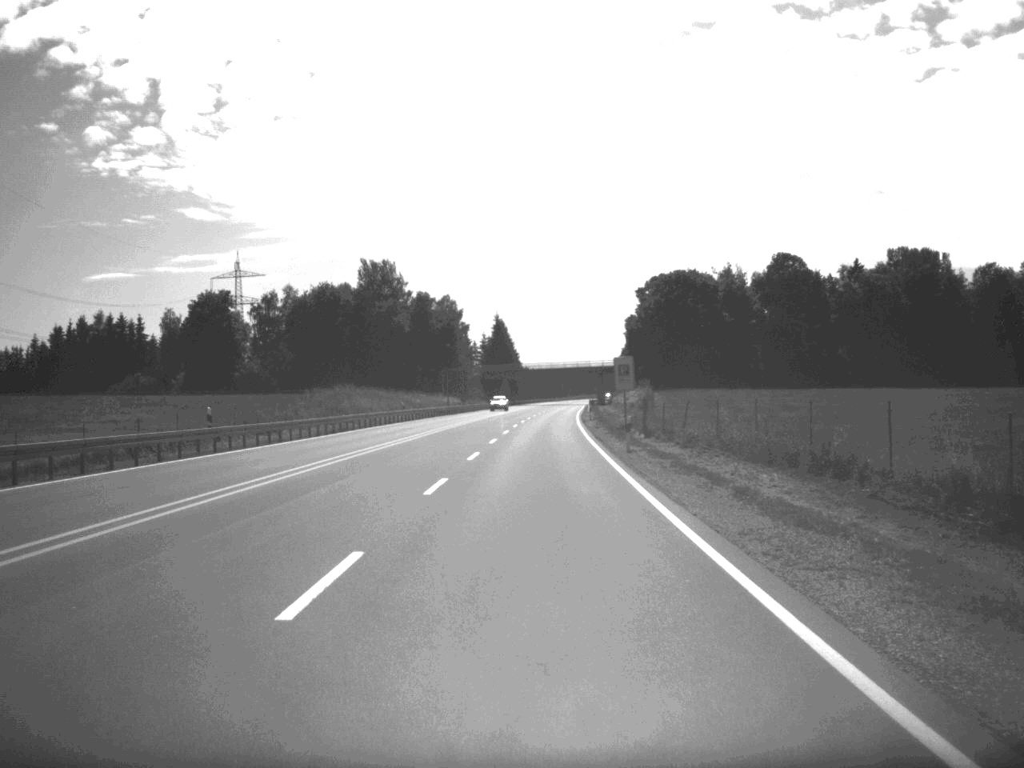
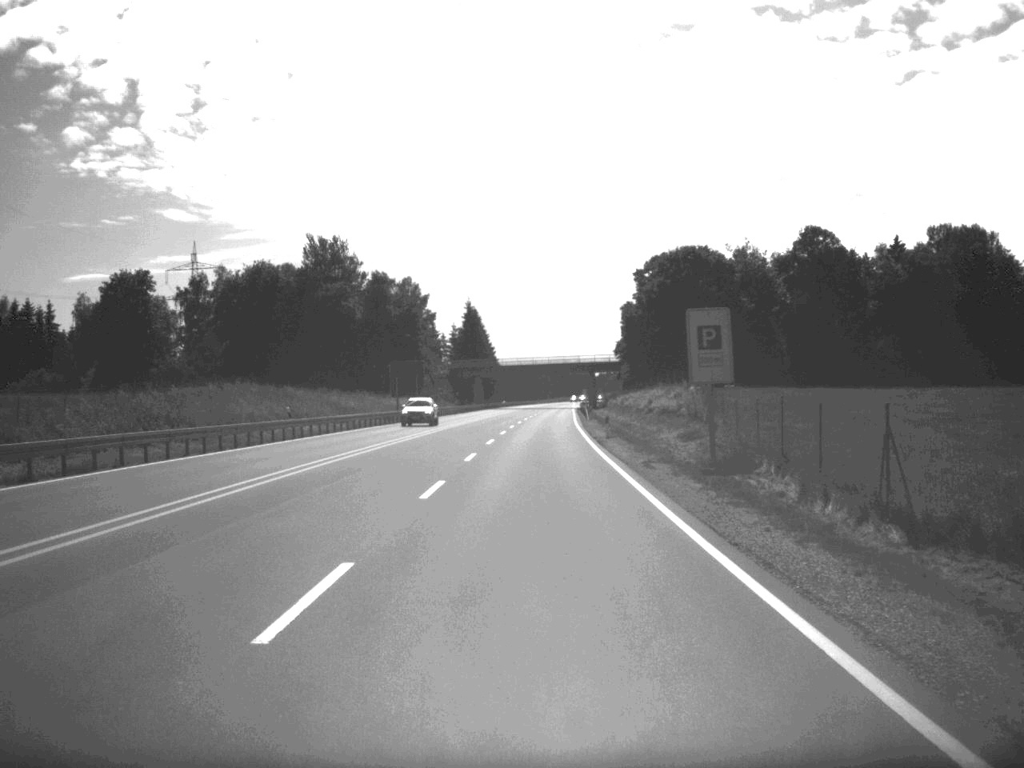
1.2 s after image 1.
(+0.3, +36.5) m; +1°
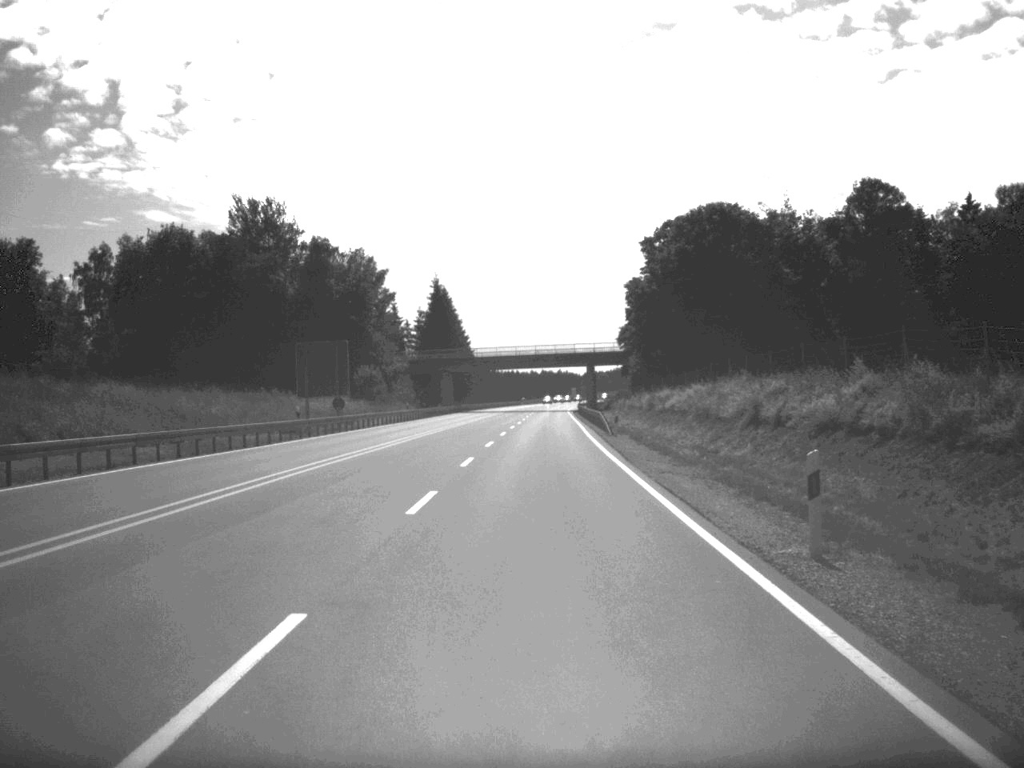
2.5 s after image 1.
(+0.2, +38.7) m; +1°
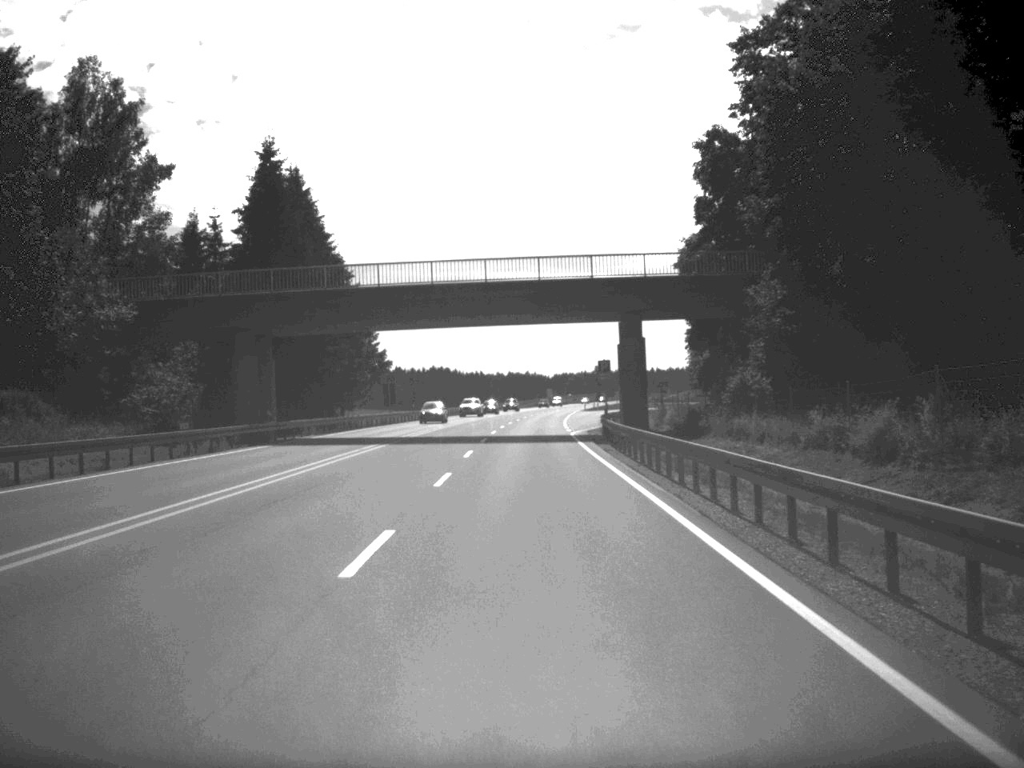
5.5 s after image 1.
(+1.2, +89.4) m; +1°
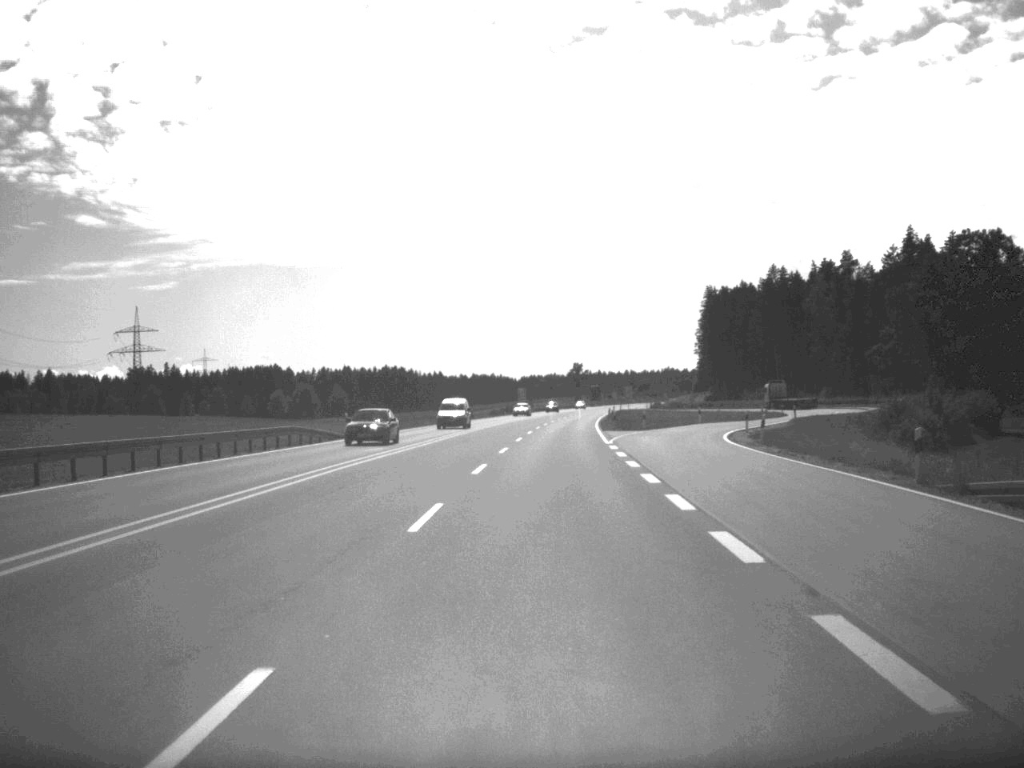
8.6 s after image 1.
(+0.6, +91.0) m; +1°
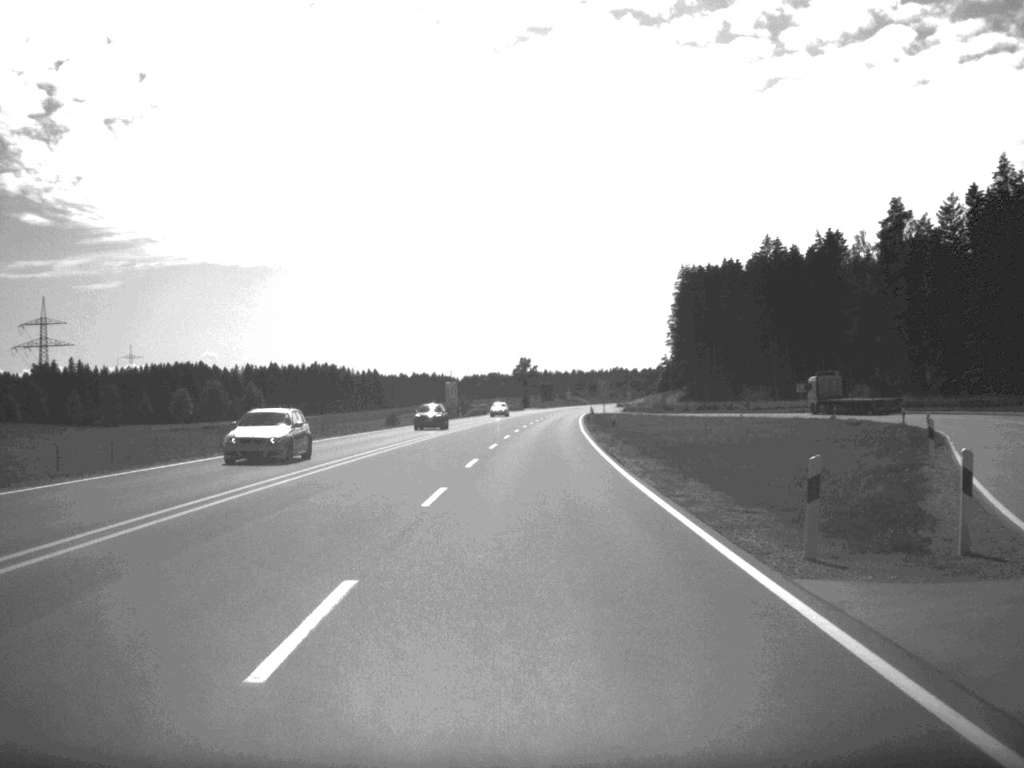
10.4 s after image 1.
(+1.2, +56.1) m; +2°
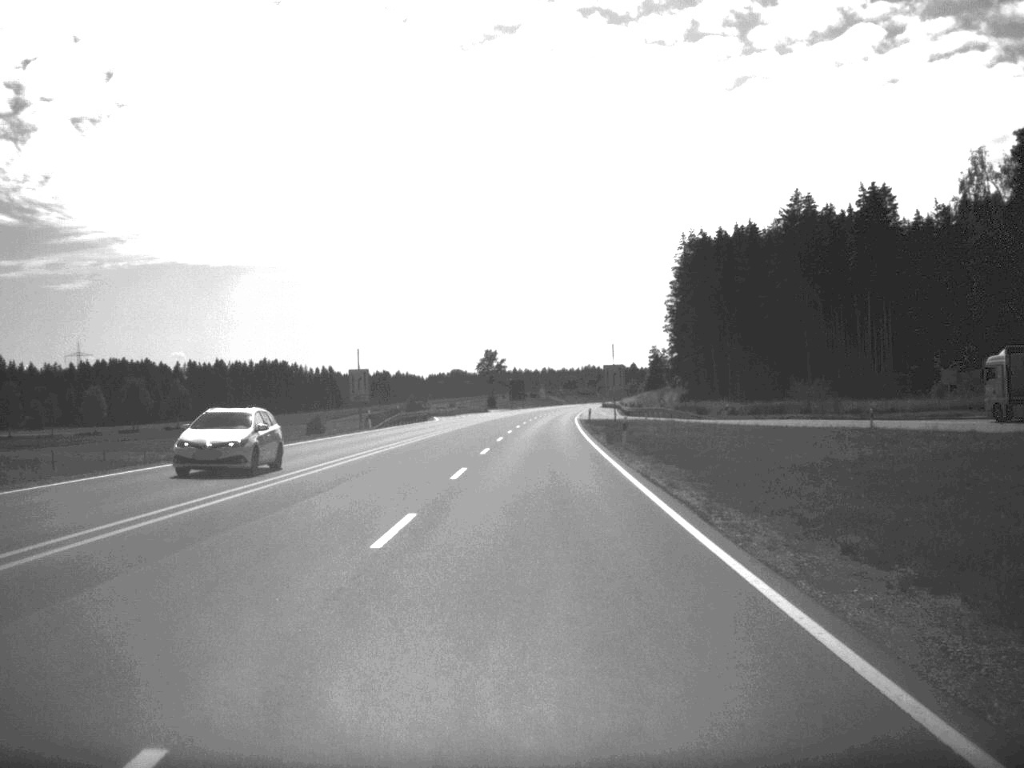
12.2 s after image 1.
(+0.6, +52.9) m; +1°
